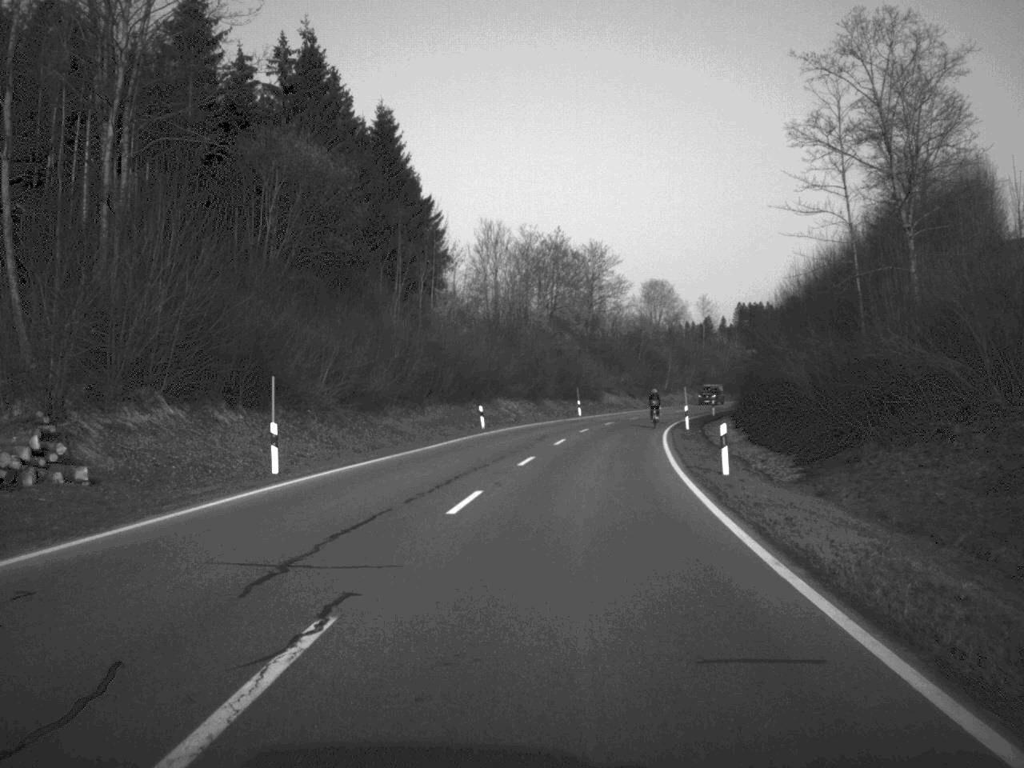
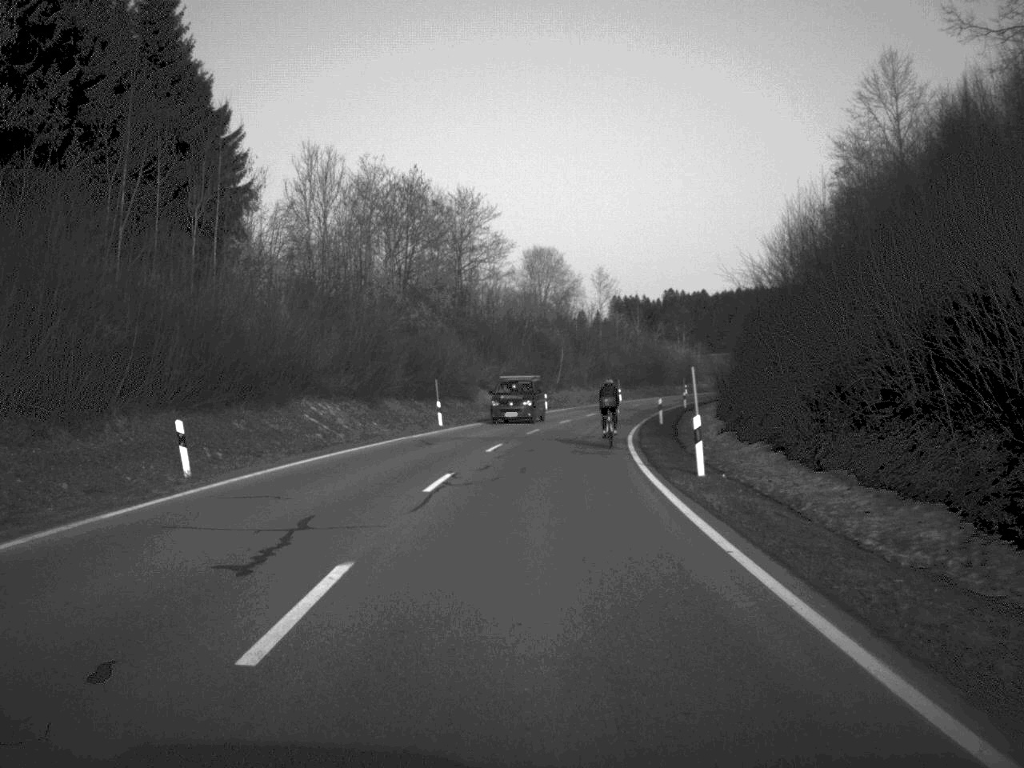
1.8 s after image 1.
(+1.7, +33.0) m; +6°
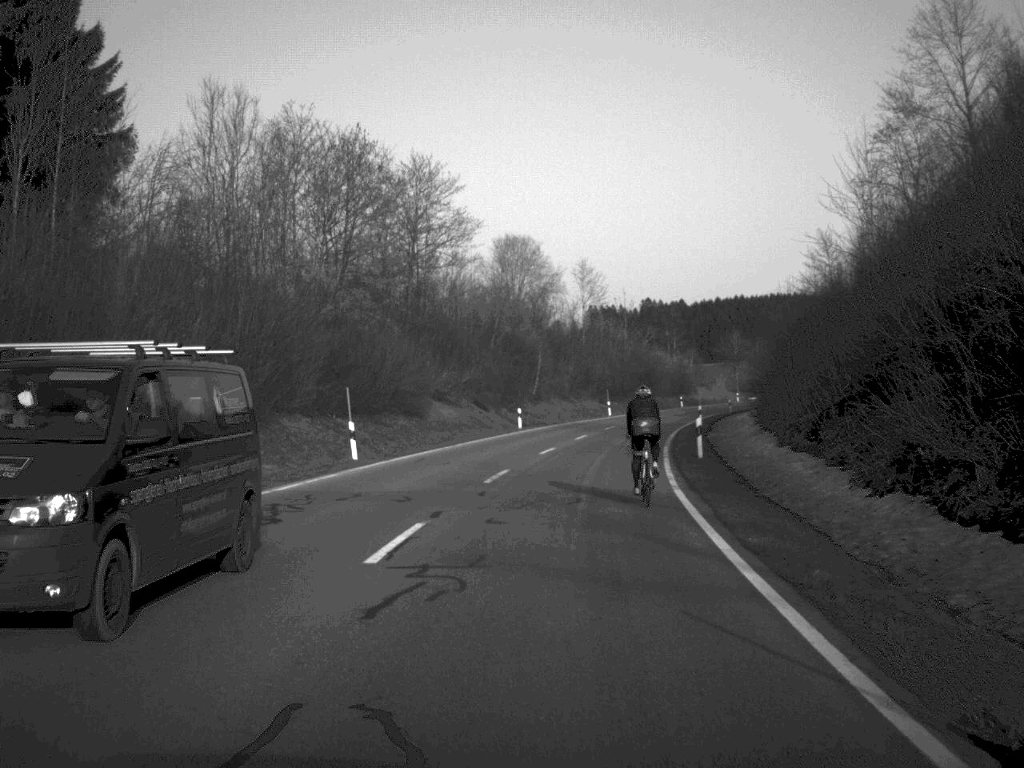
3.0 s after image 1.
(+0.3, +18.6) m; +1°
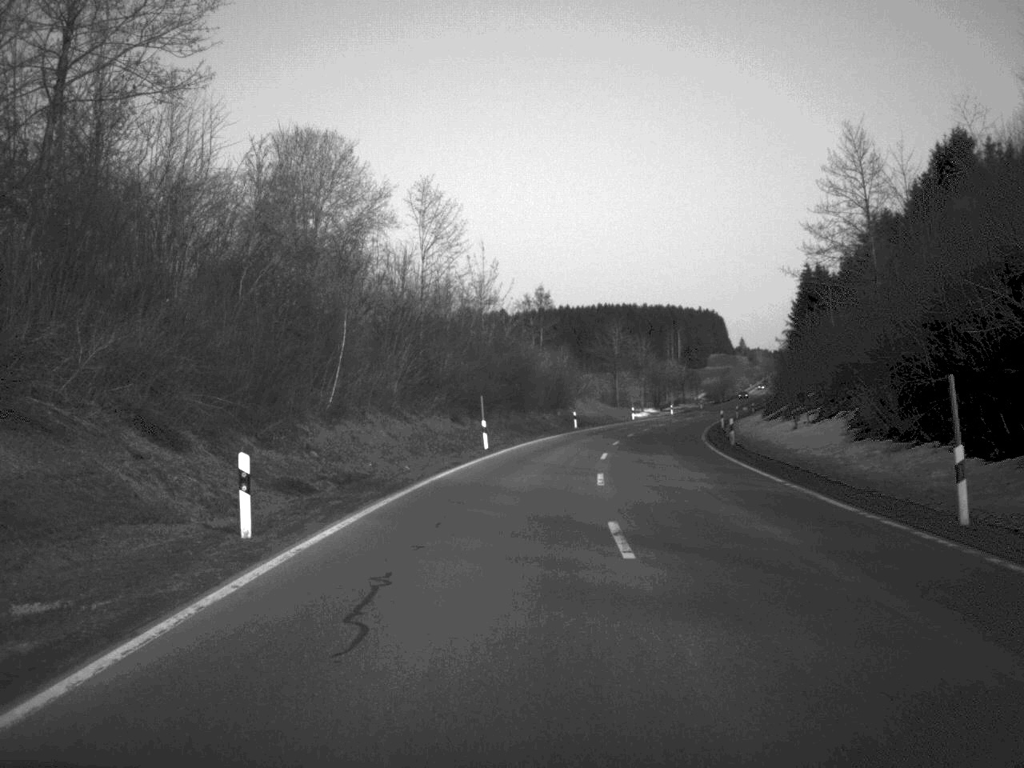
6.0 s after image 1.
(+0.9, +47.5) m; +9°
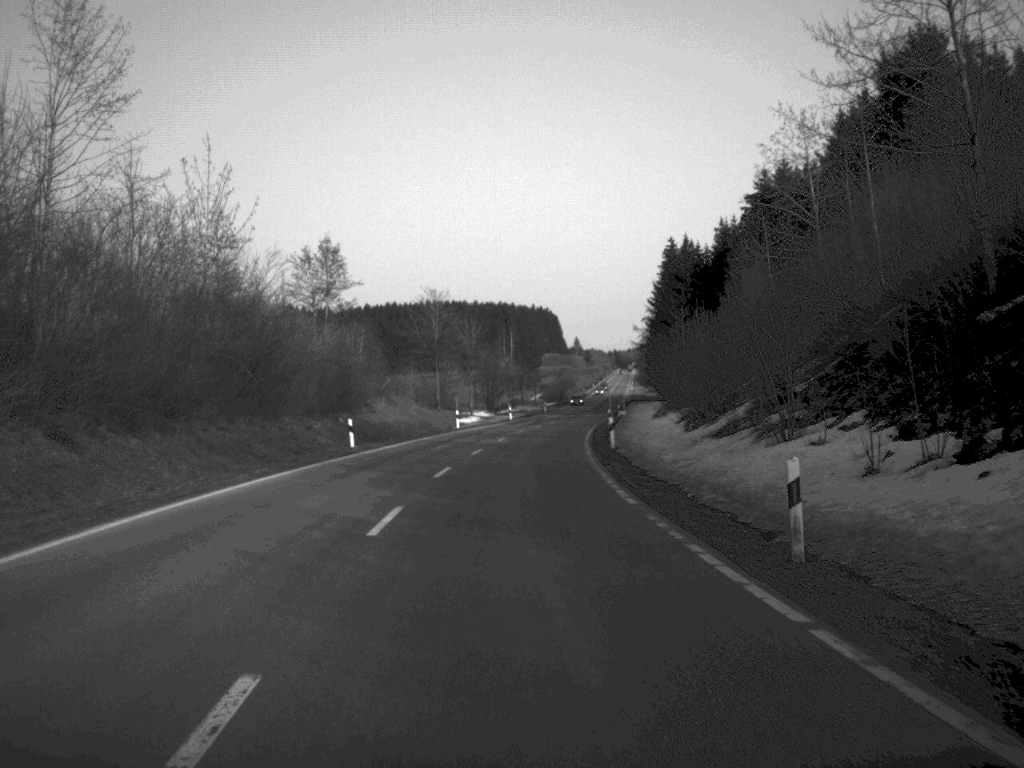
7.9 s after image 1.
(+2.9, +33.4) m; +7°
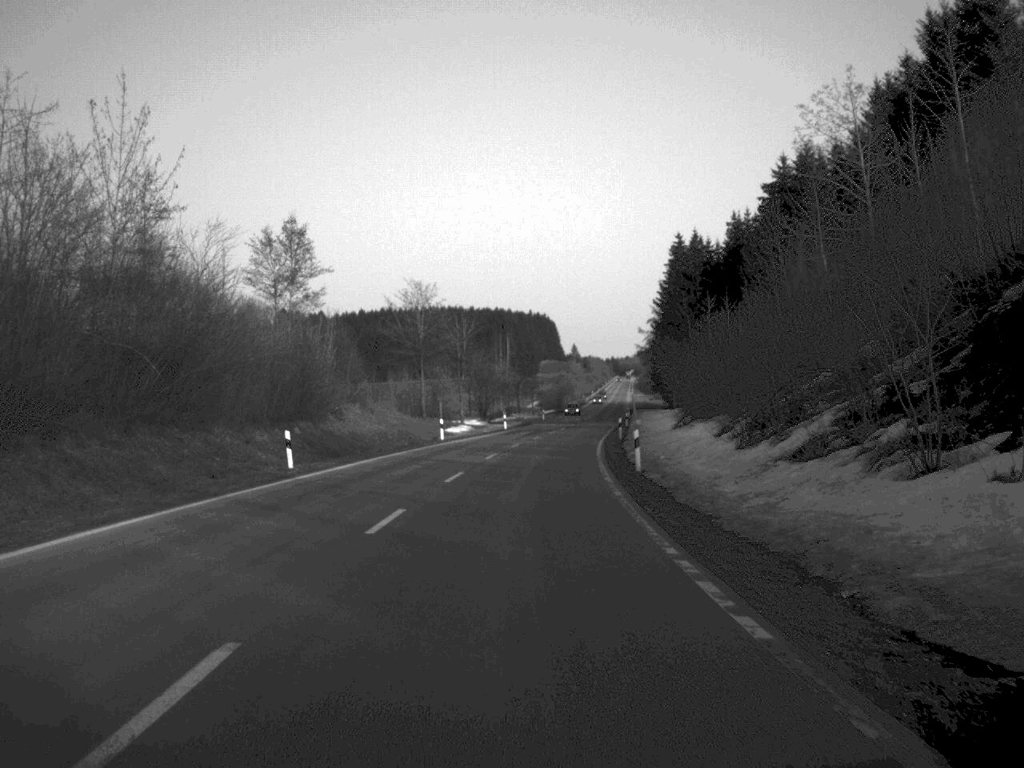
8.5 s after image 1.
(0.0, +11.0) m; 0°
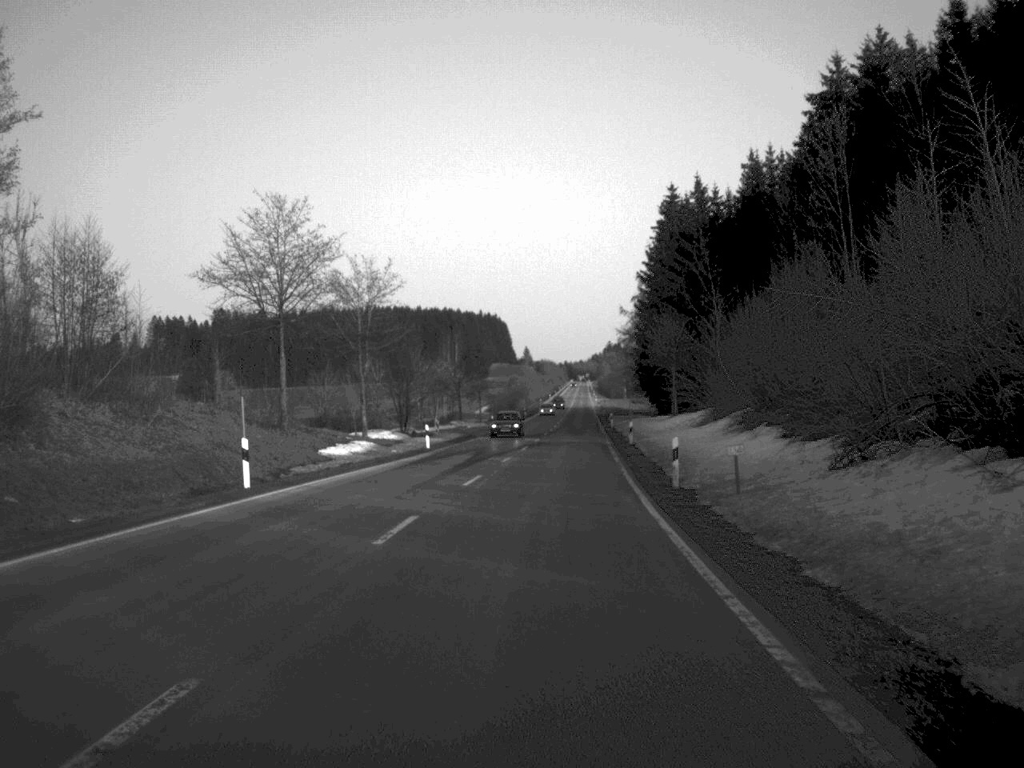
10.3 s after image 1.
(+0.6, +36.8) m; +2°
